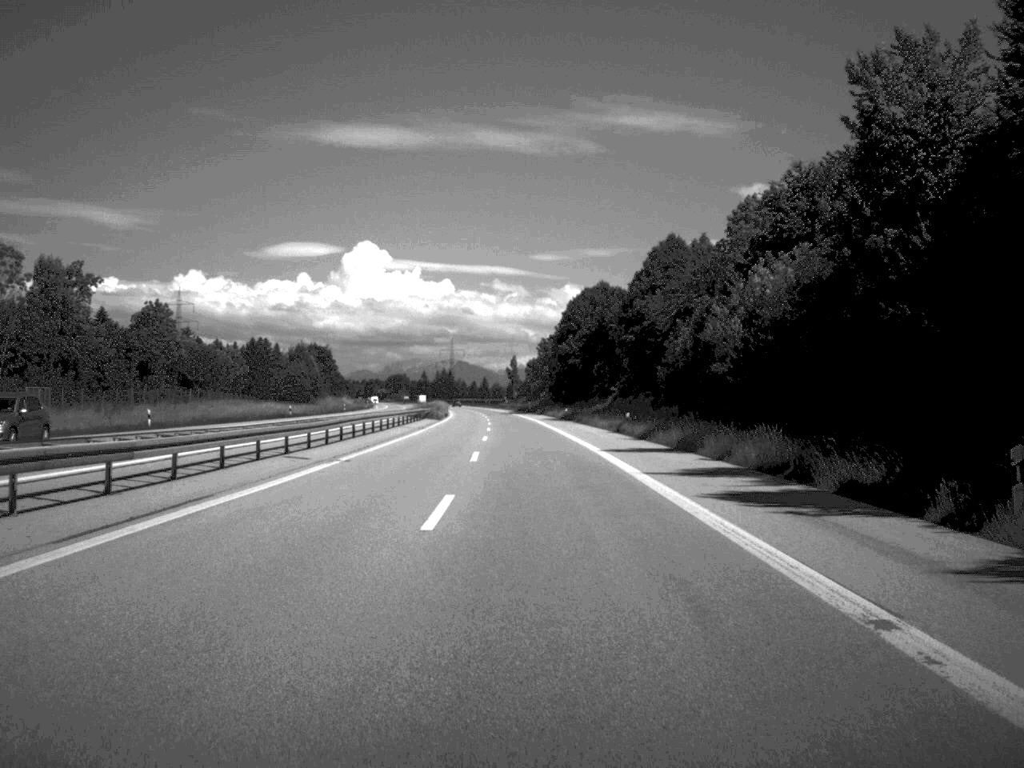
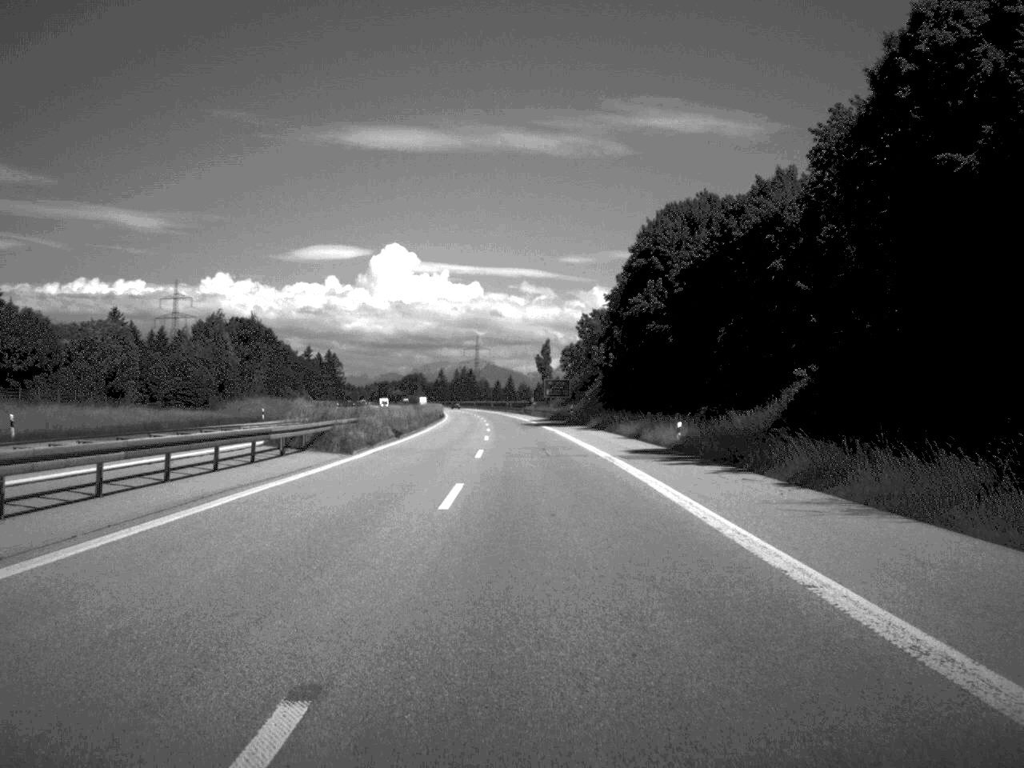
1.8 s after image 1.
(-0.9, +67.6) m; -1°
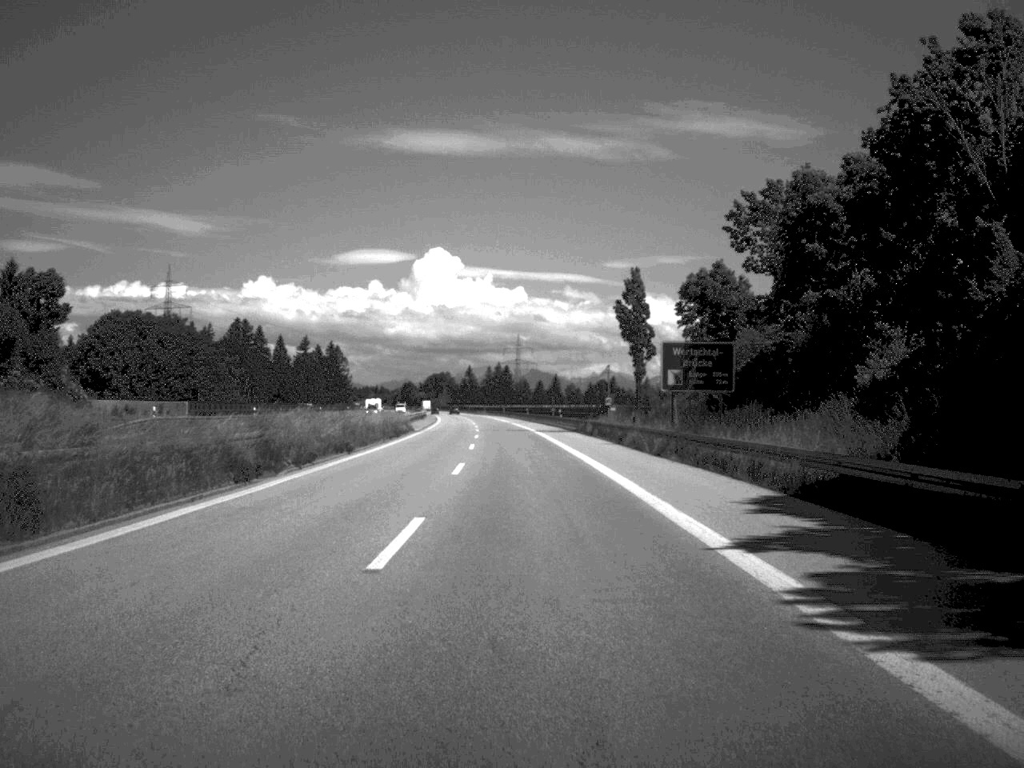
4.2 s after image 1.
(-1.7, +94.9) m; -2°
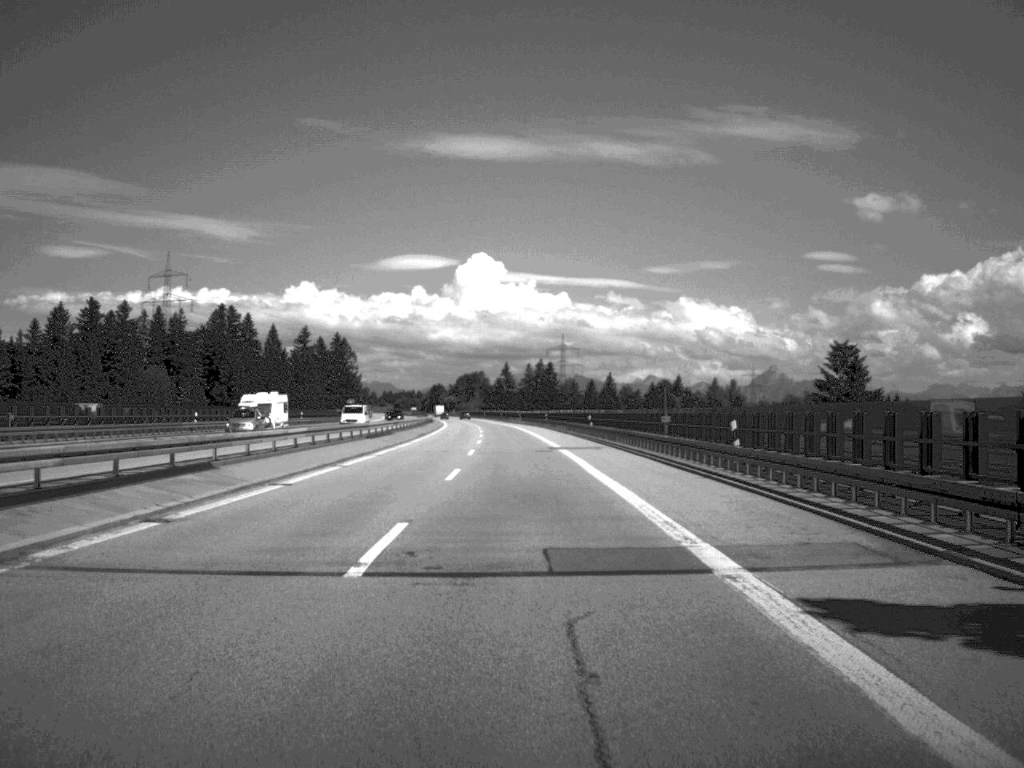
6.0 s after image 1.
(-1.2, +71.1) m; -2°
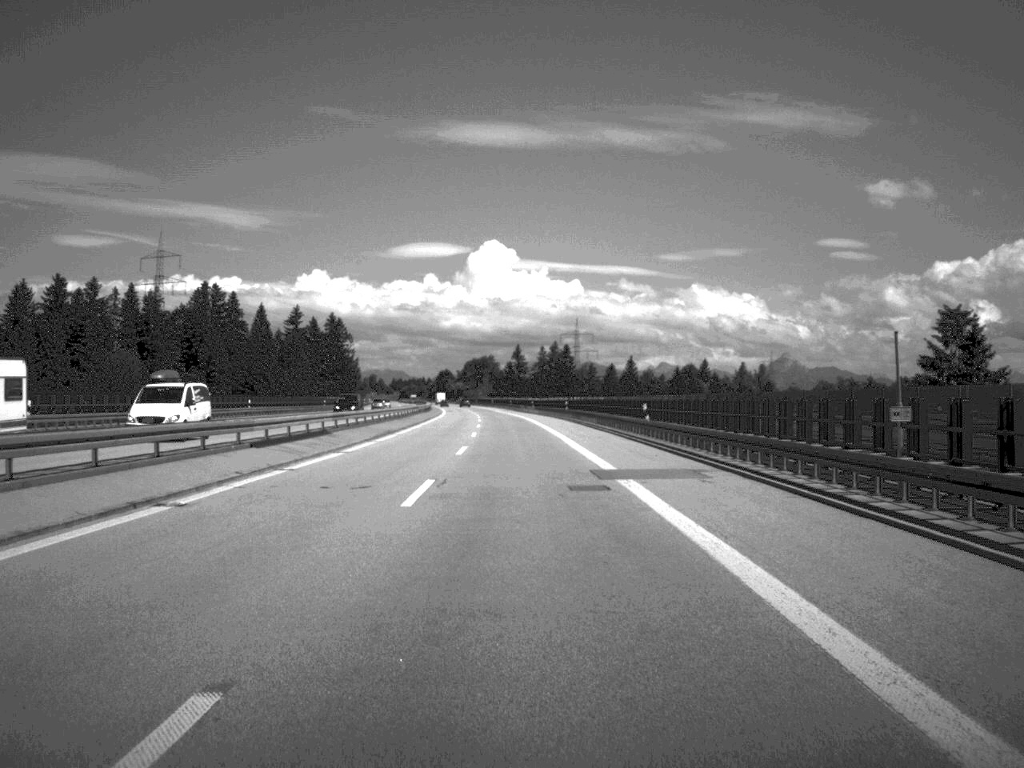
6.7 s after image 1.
(-0.1, +28.9) m; -1°
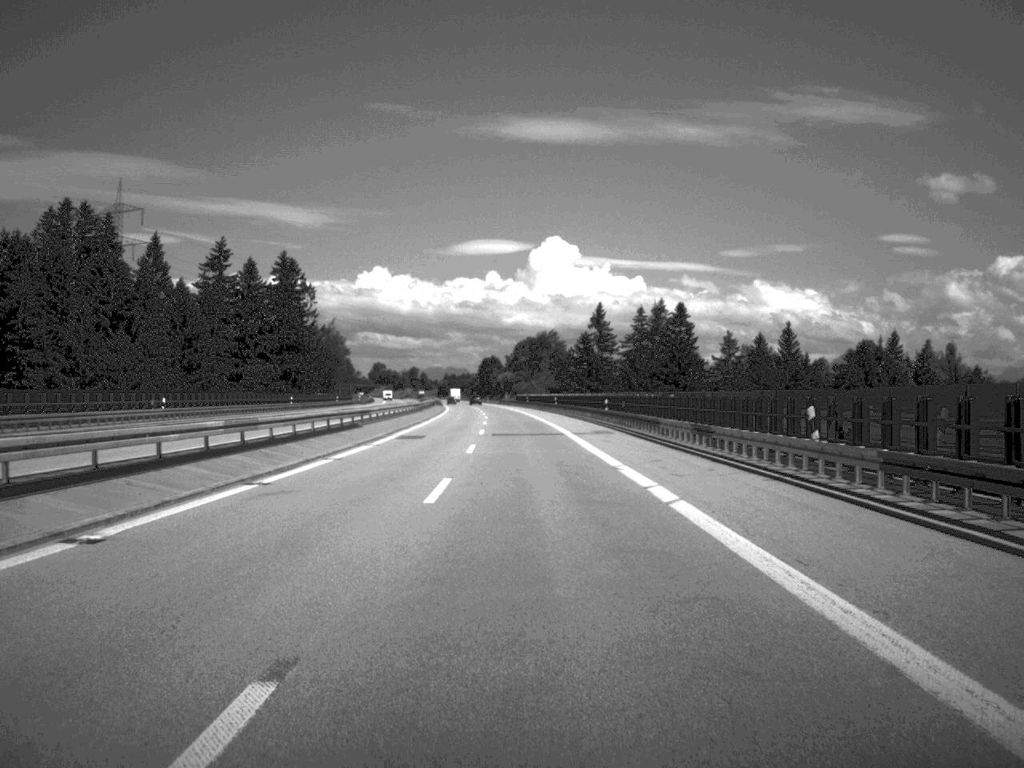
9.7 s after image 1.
(-3.4, +123.2) m; -3°
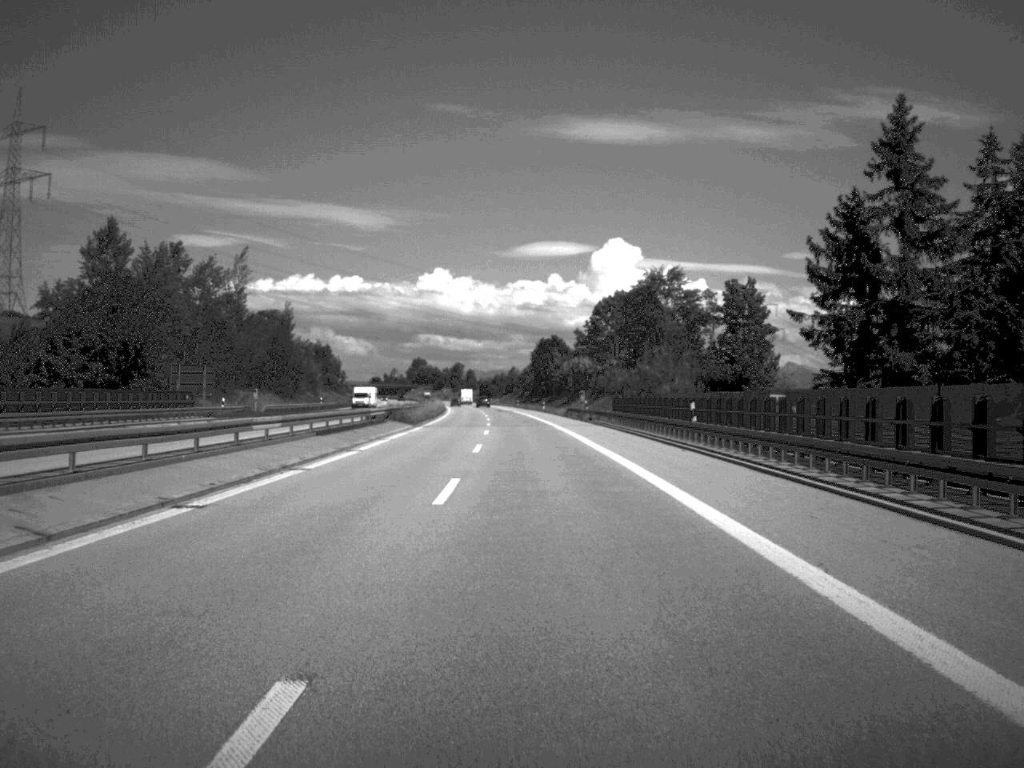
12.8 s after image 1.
(-3.3, +123.9) m; -3°
